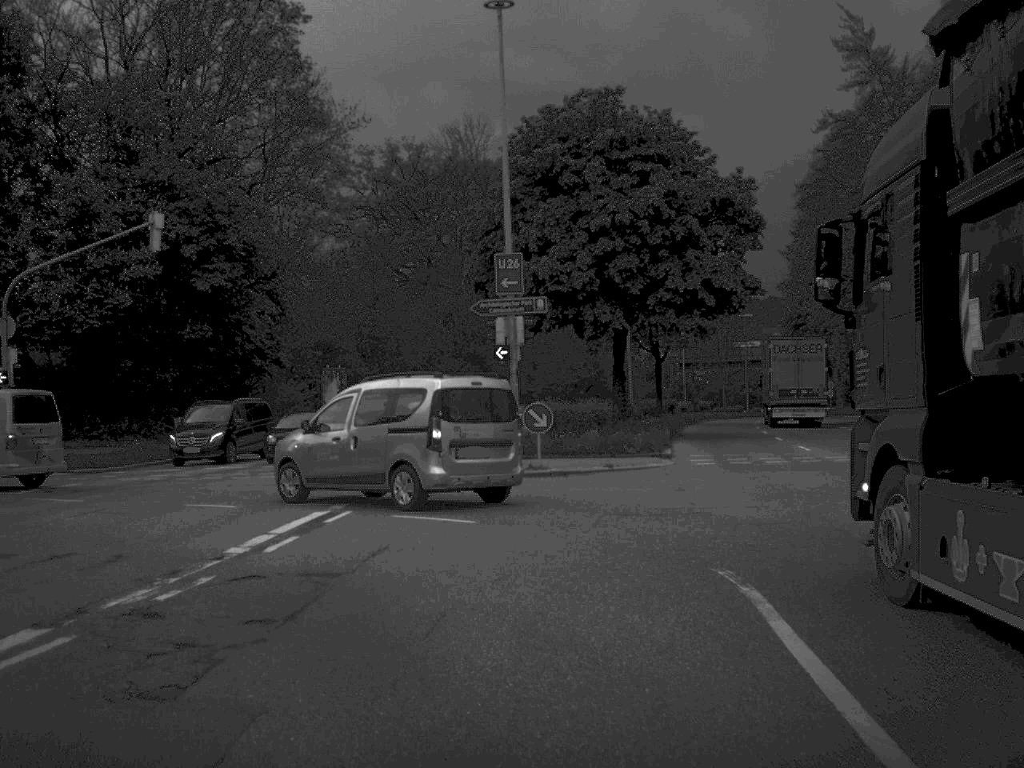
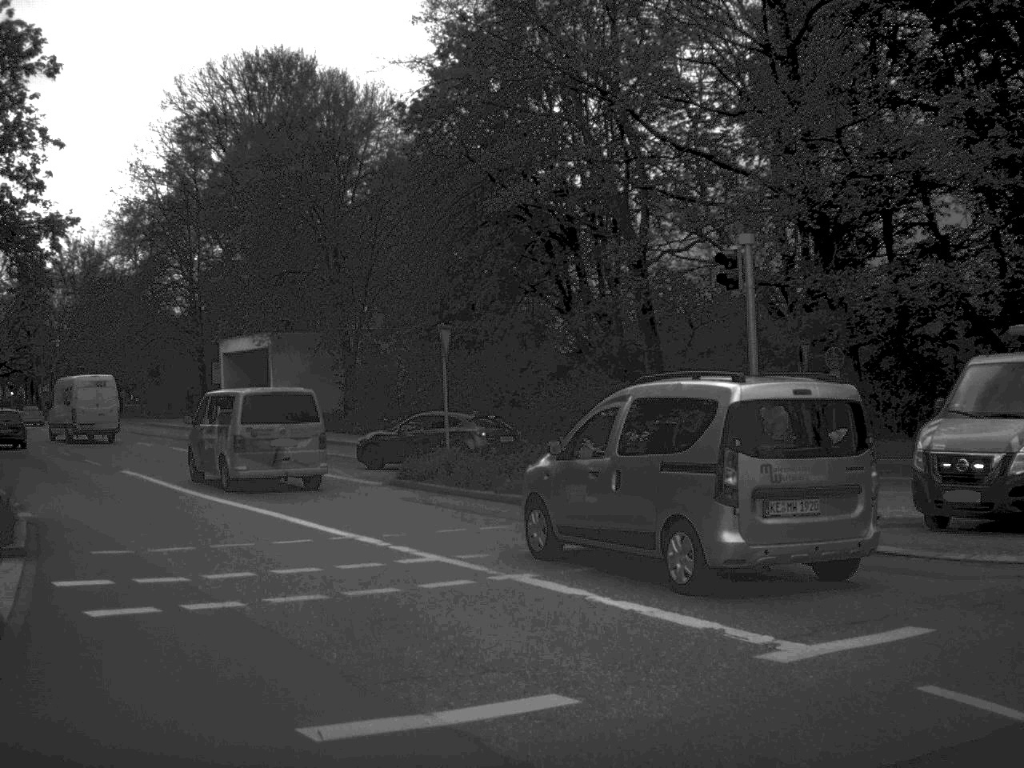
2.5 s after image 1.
(-7.0, +16.6) m; -51°
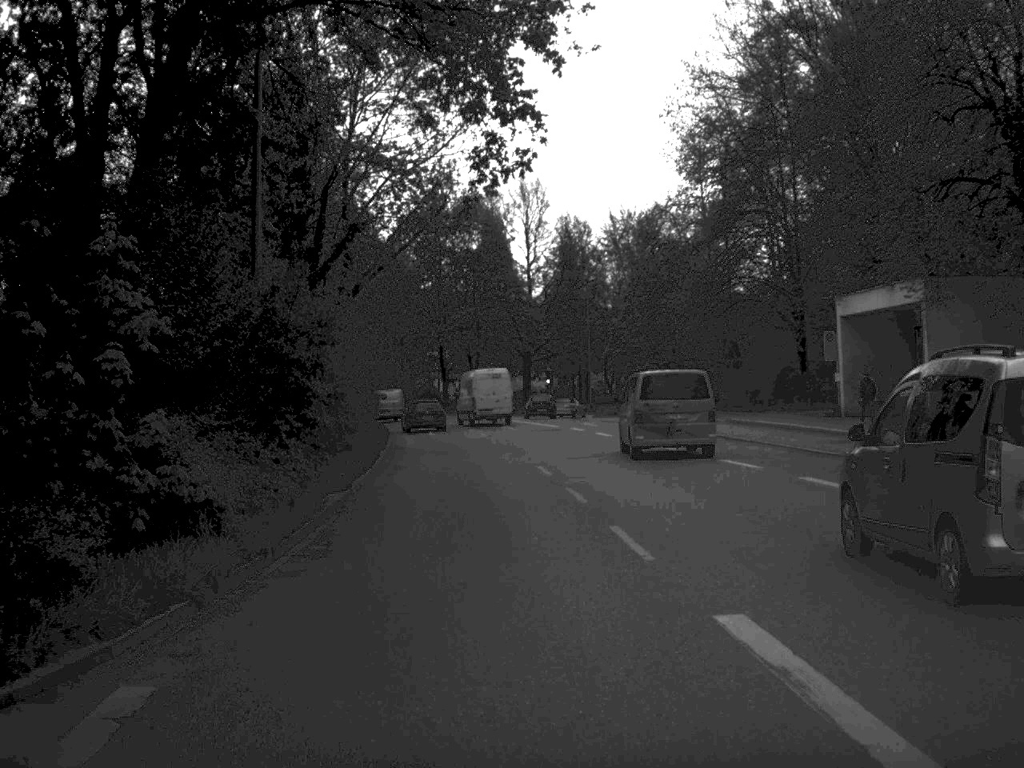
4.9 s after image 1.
(-6.4, +21.4) m; -25°
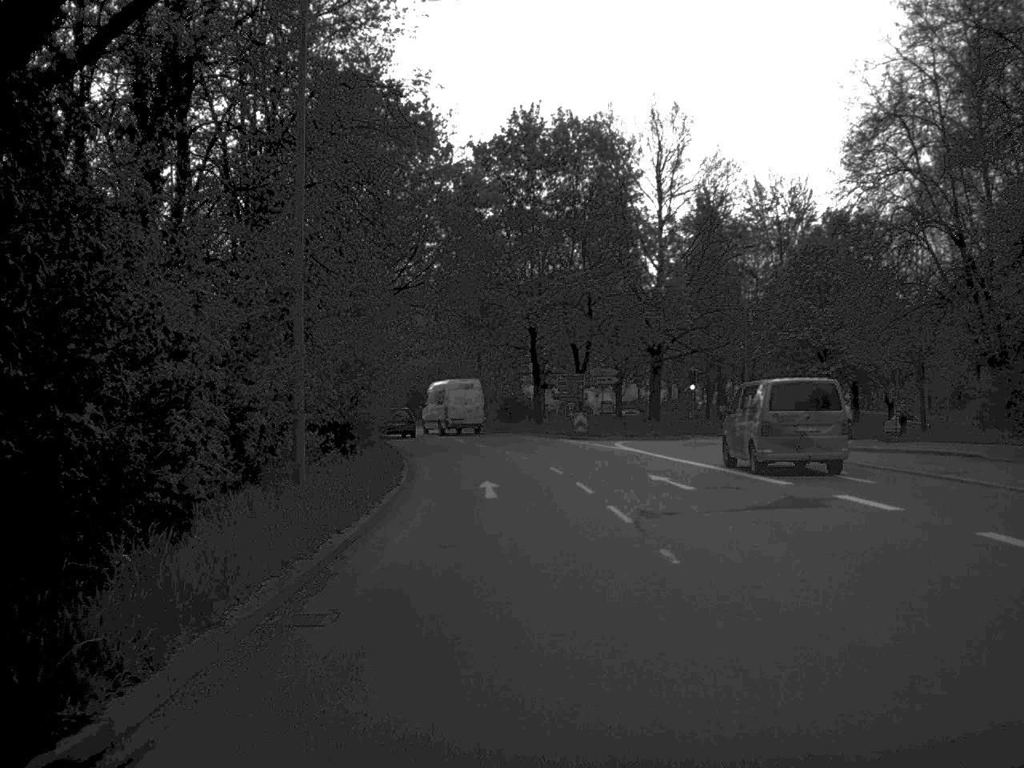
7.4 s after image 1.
(-1.5, +30.6) m; -5°
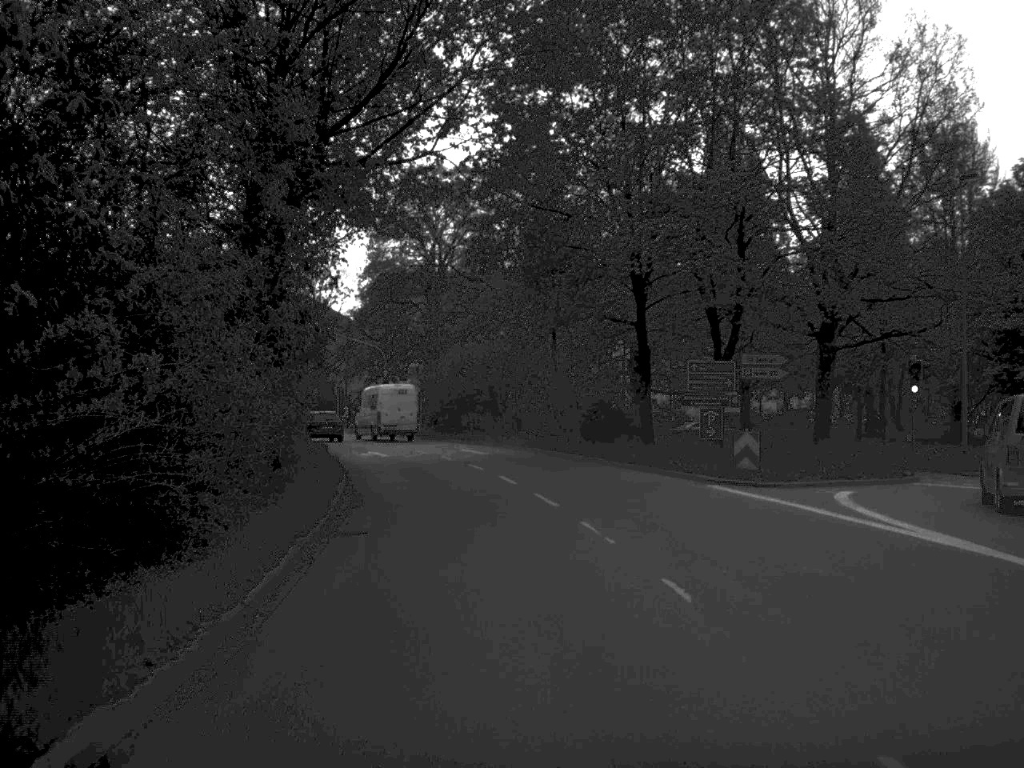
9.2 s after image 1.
(-0.6, +25.4) m; -4°
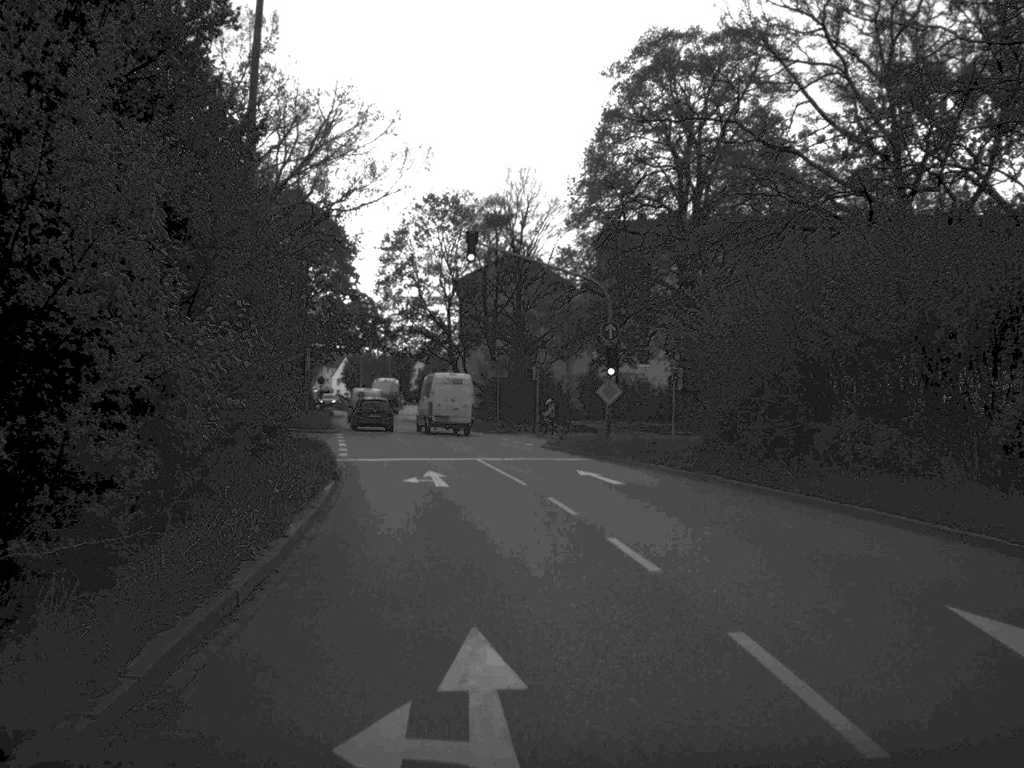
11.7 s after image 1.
(-3.6, +37.8) m; -11°
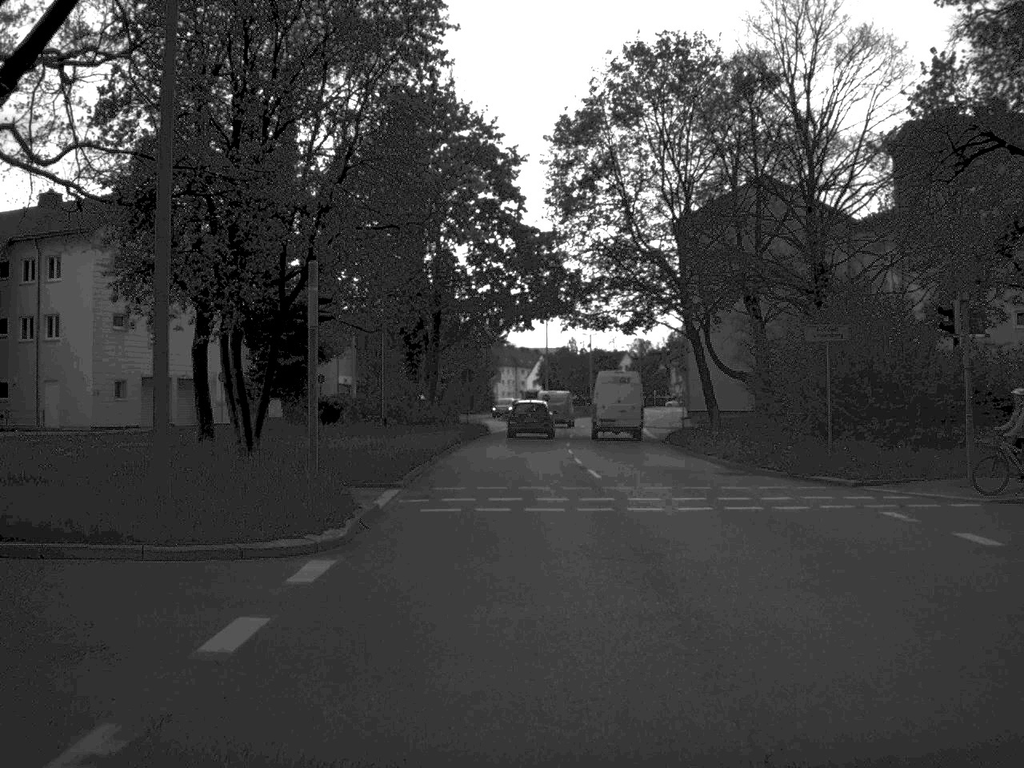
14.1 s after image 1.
(-3.4, +38.2) m; -9°
